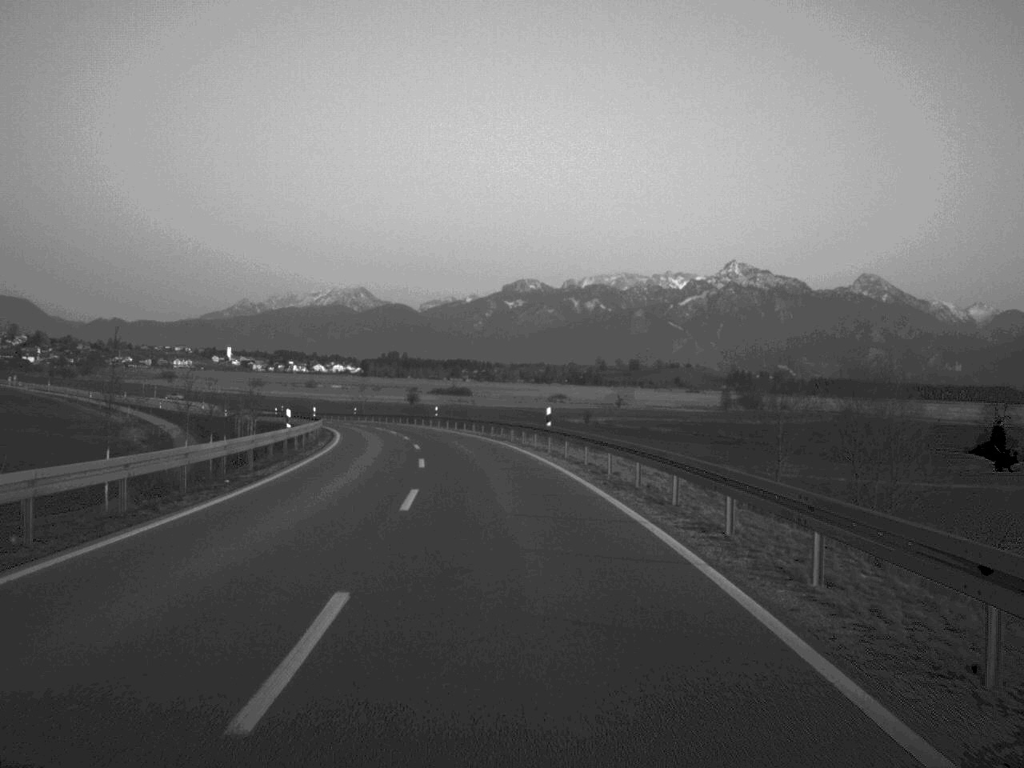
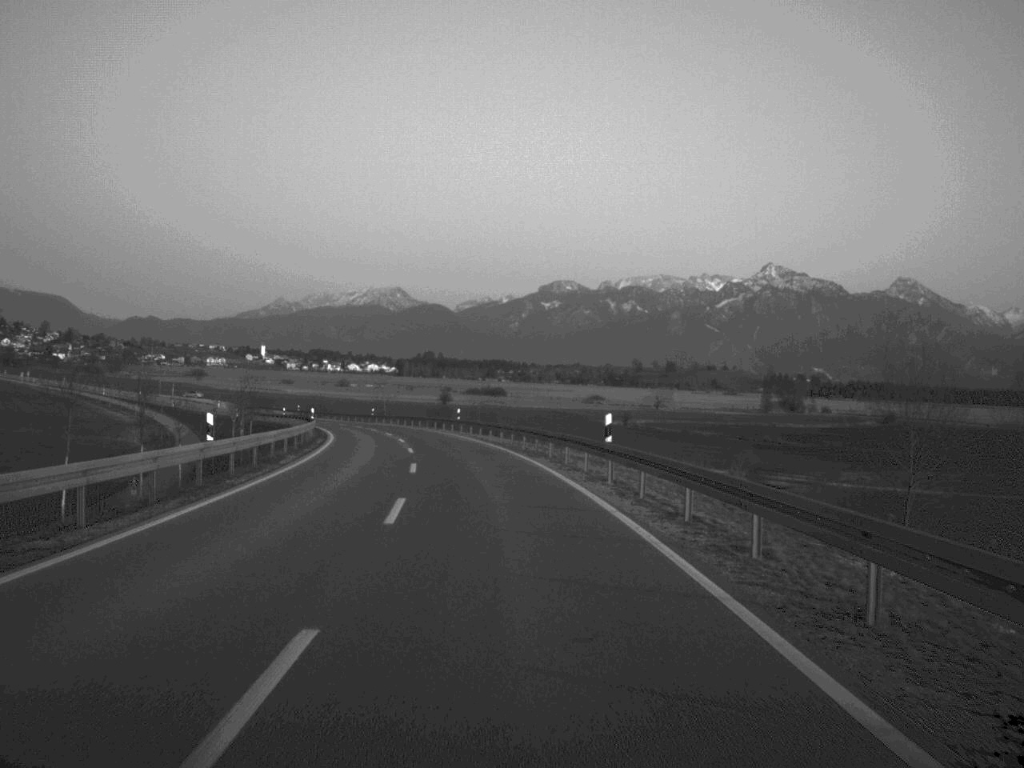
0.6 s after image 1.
(-0.2, +13.7) m; -2°
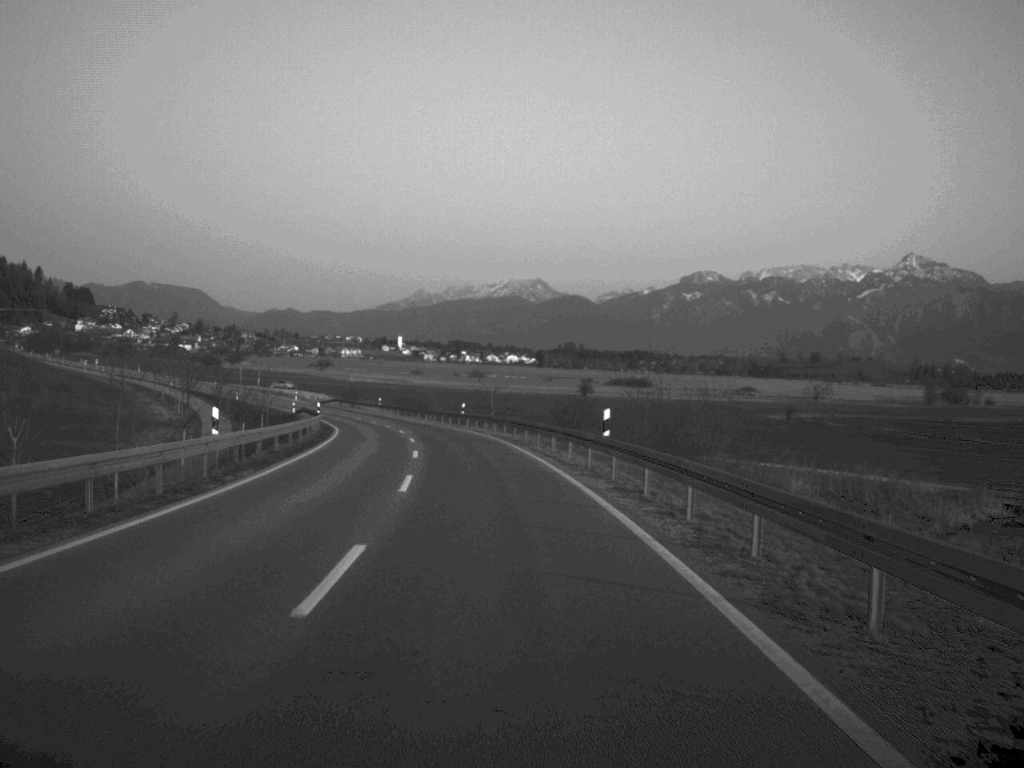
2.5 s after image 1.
(-2.3, +43.8) m; -6°
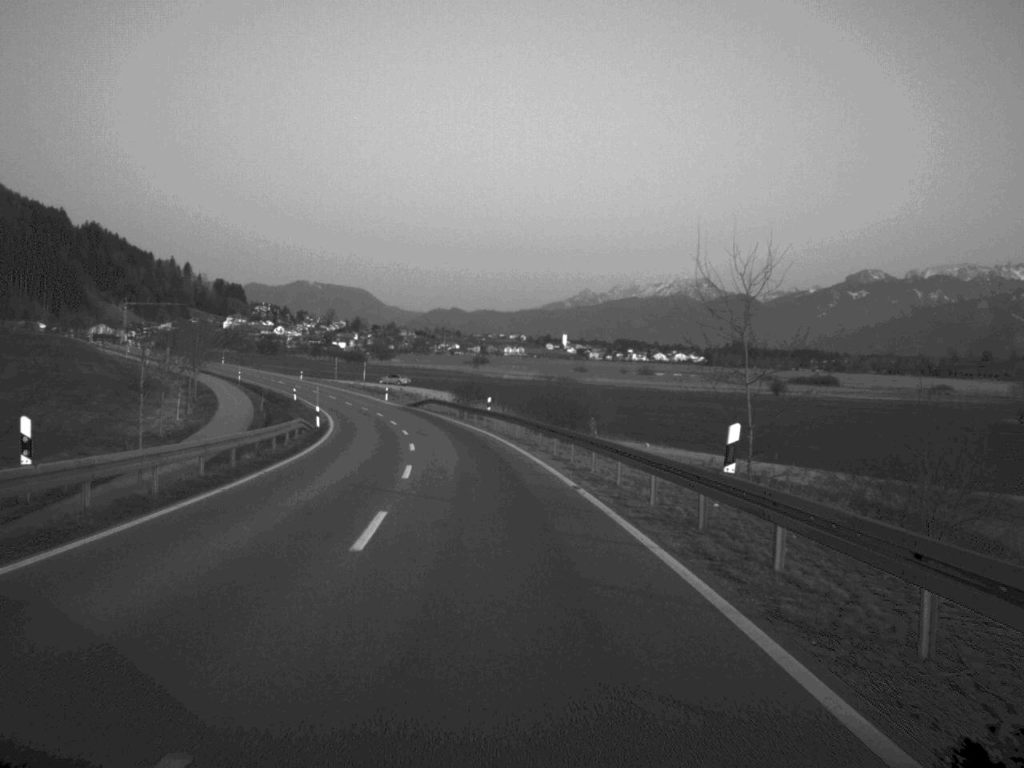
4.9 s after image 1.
(-3.7, +56.3) m; -7°
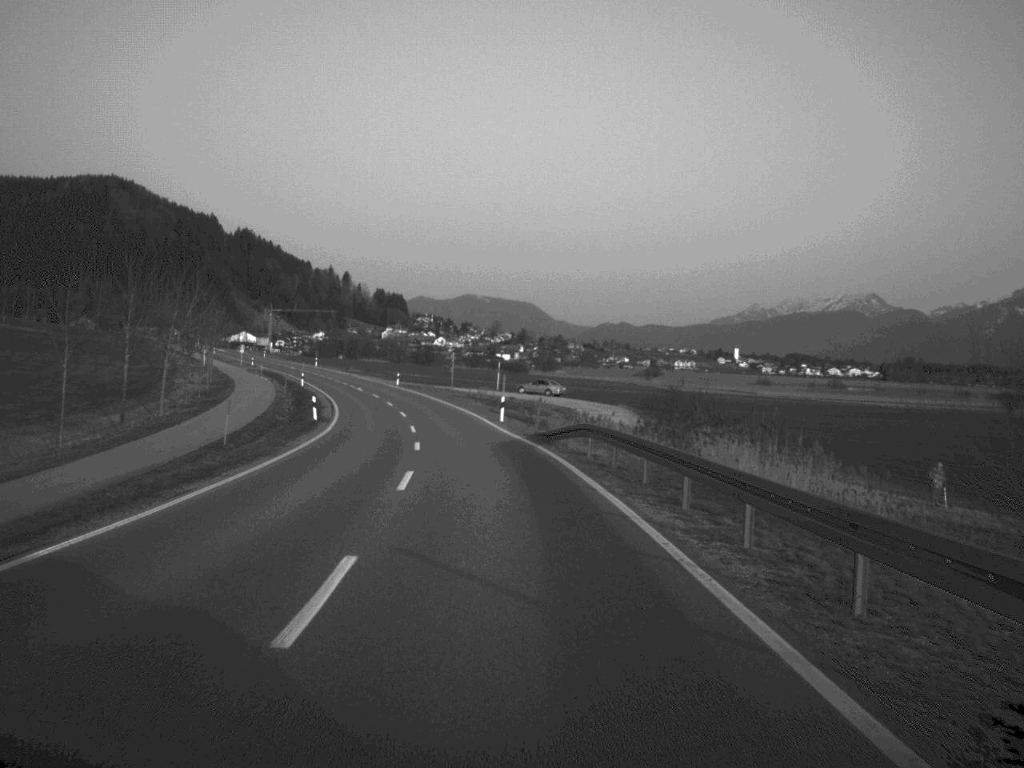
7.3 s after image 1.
(-3.5, +53.7) m; -7°
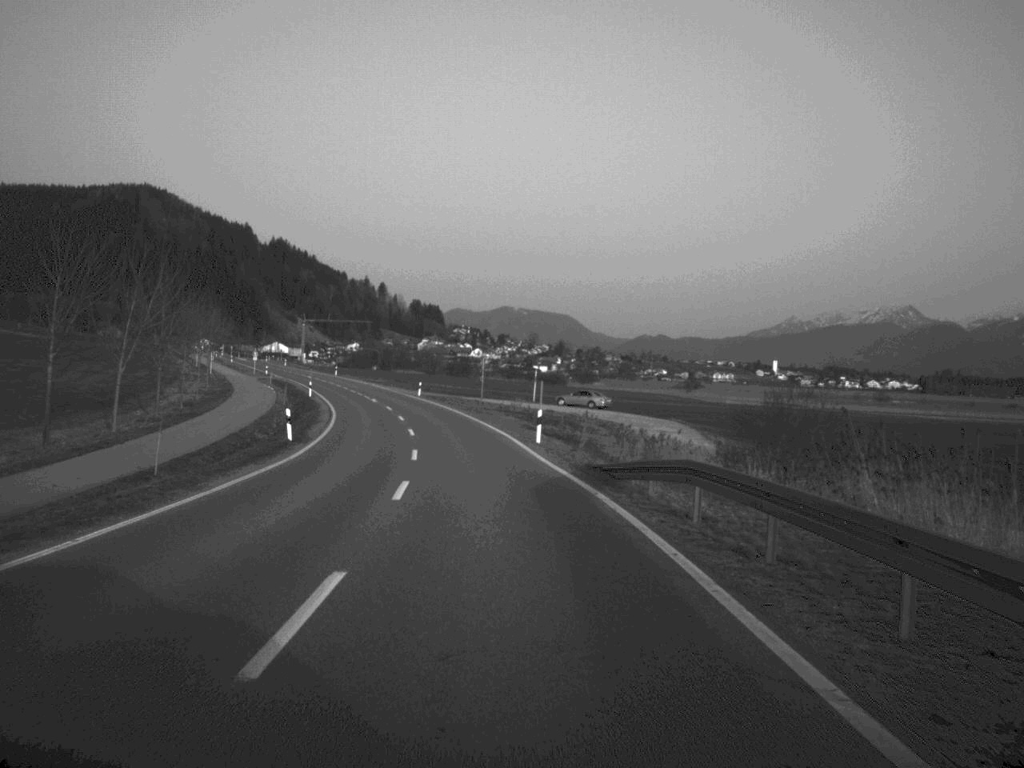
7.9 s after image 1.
(-0.2, +13.0) m; -2°
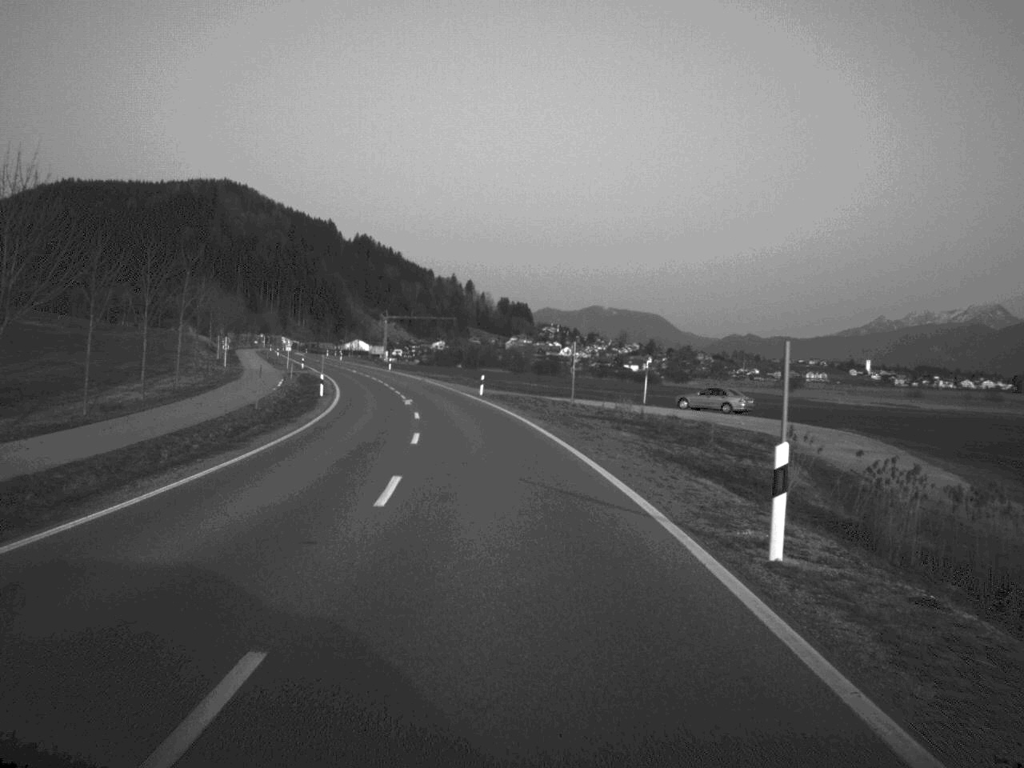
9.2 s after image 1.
(-0.9, +28.2) m; -4°
